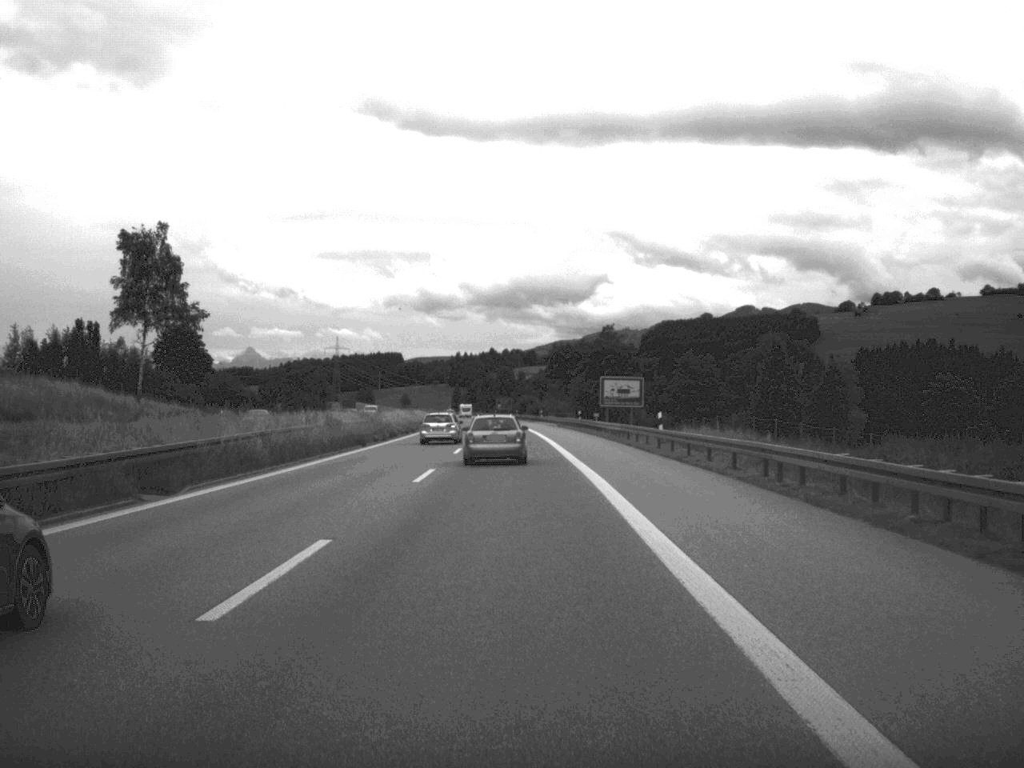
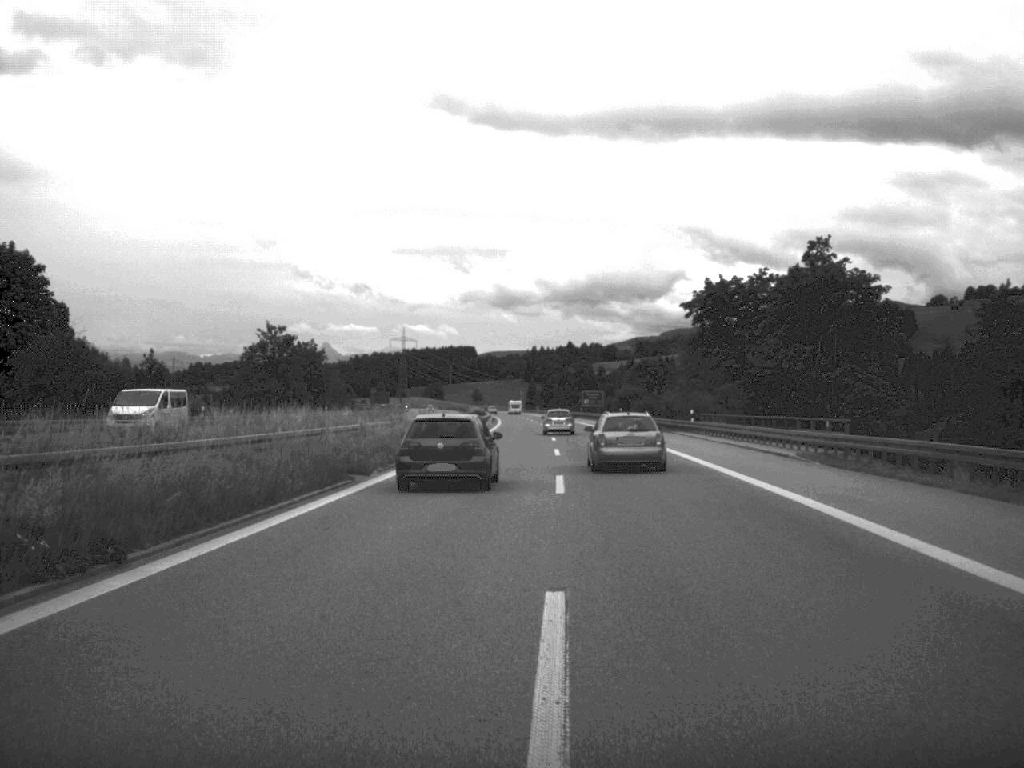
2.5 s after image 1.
(-2.9, +75.2) m; -3°
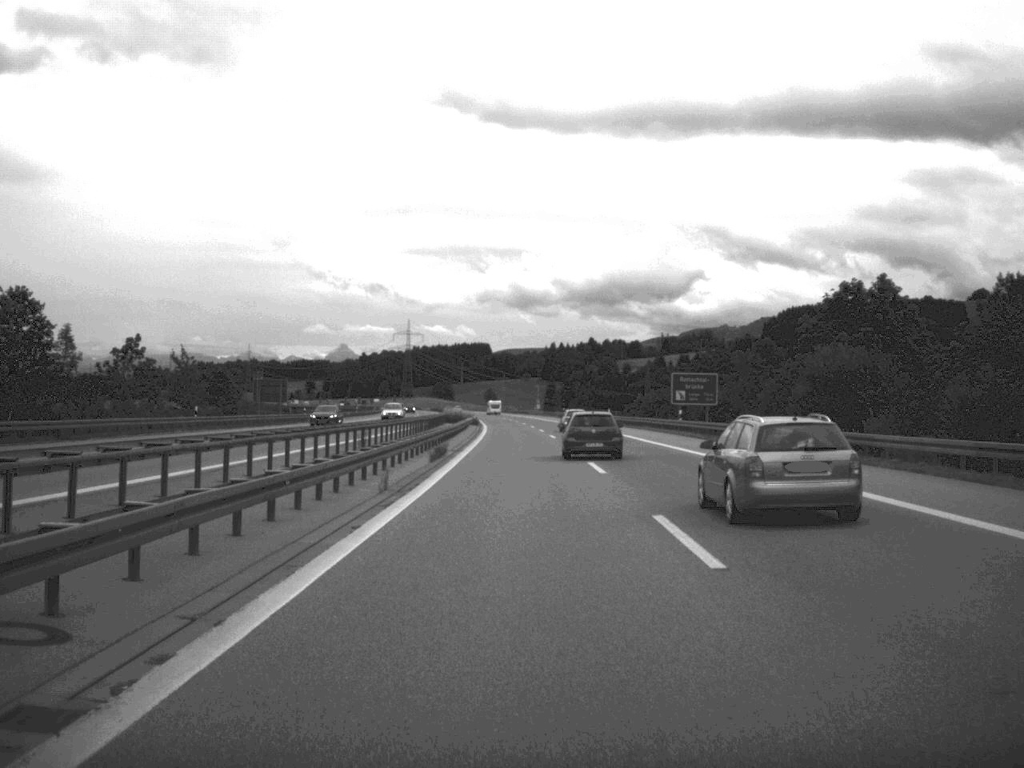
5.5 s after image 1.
(-0.3, +99.1) m; -1°
